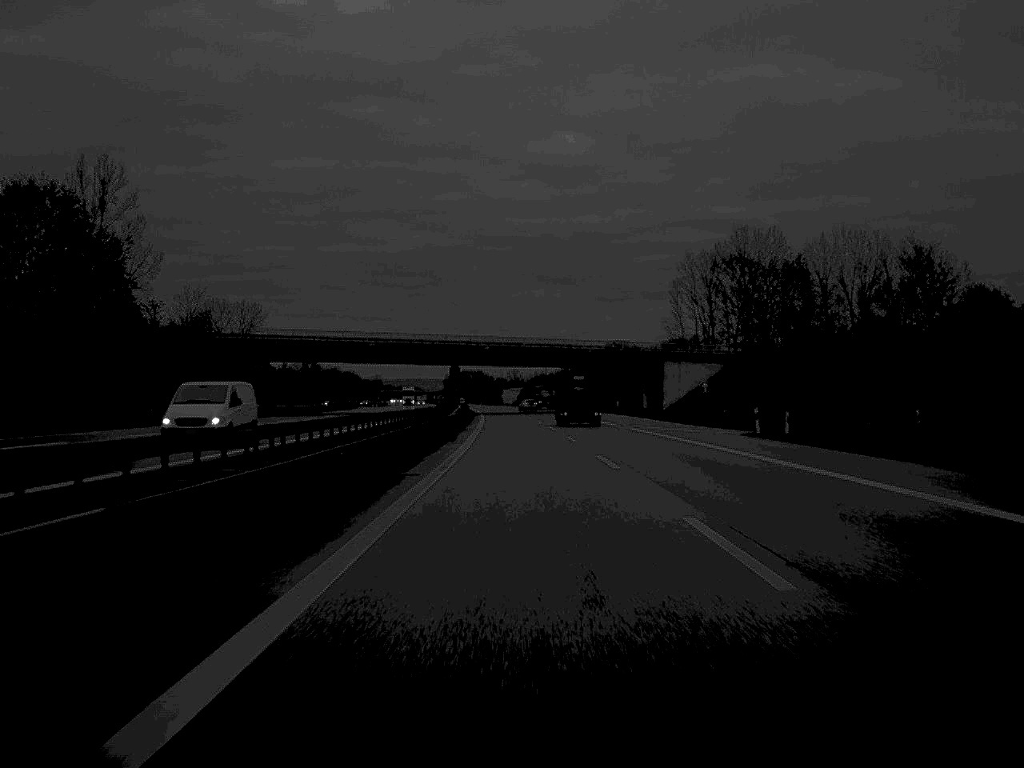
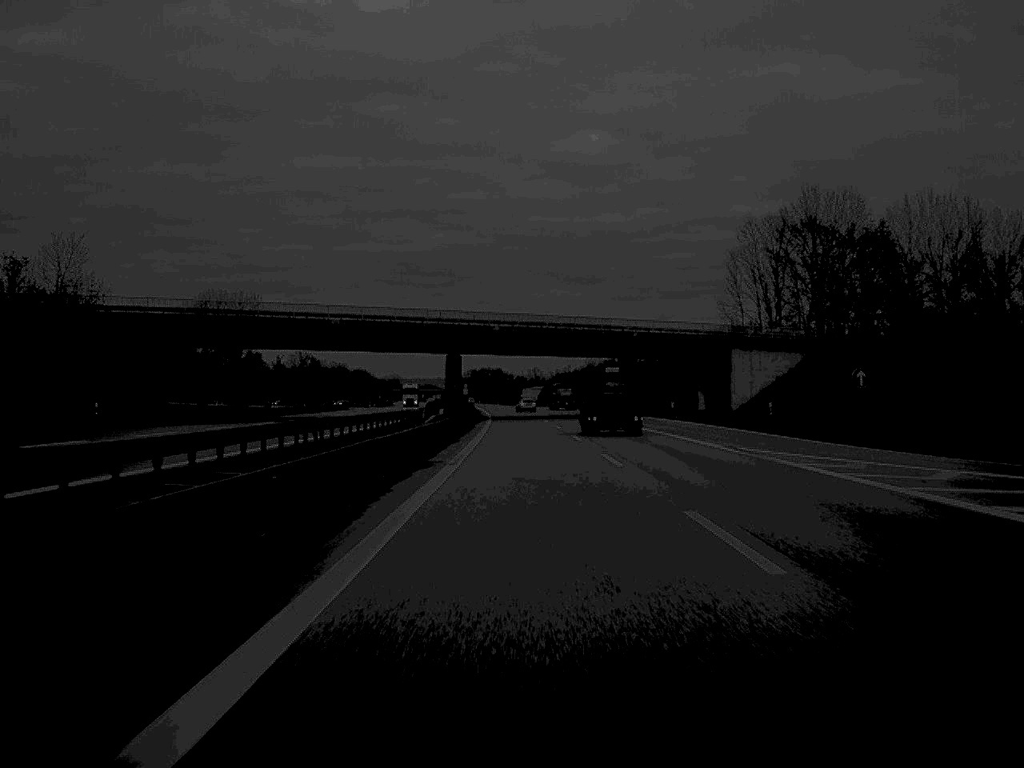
(-0.3, +35.6) m; -1°
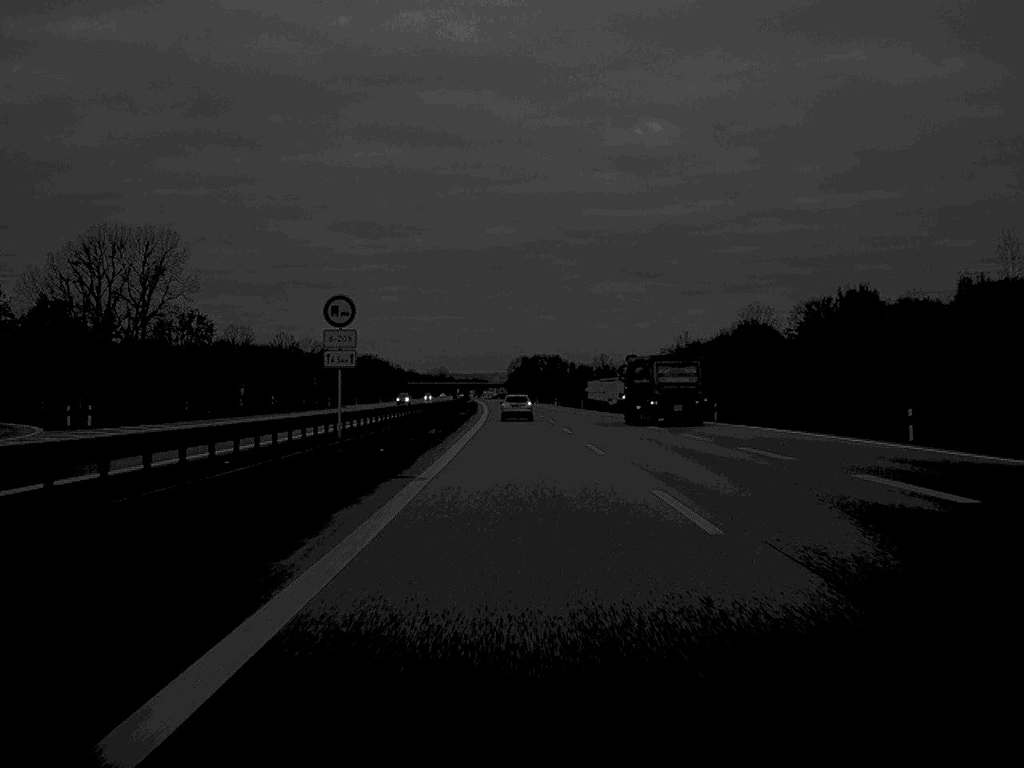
(-3.4, +156.9) m; -3°
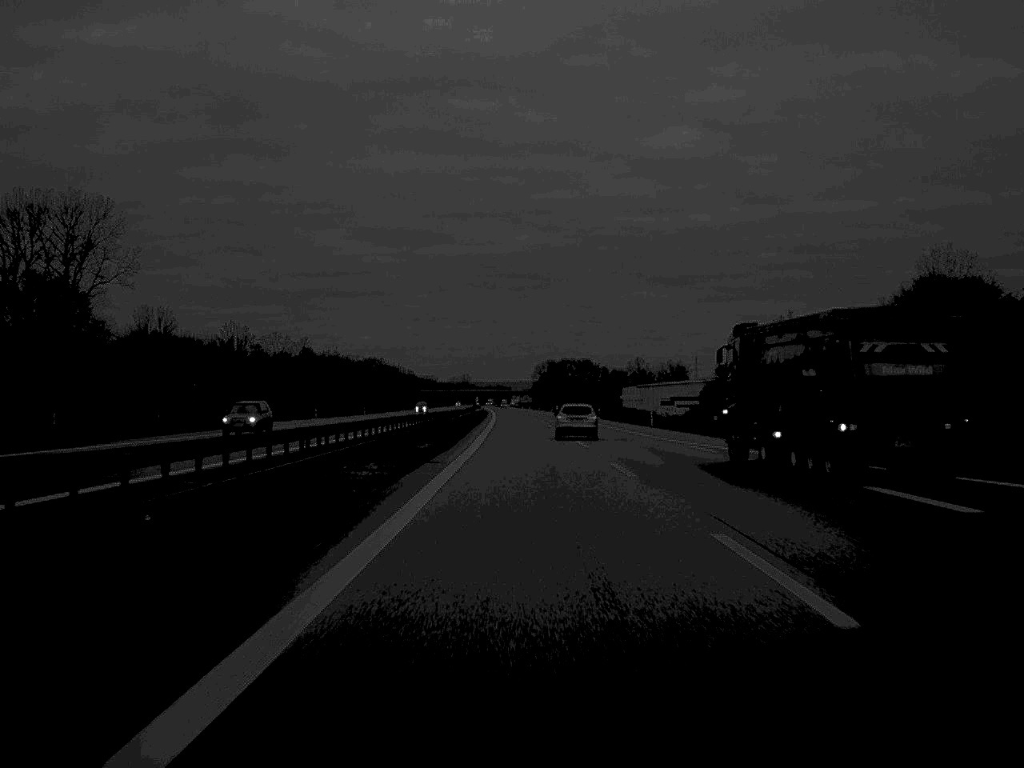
(-0.6, +58.6) m; -1°
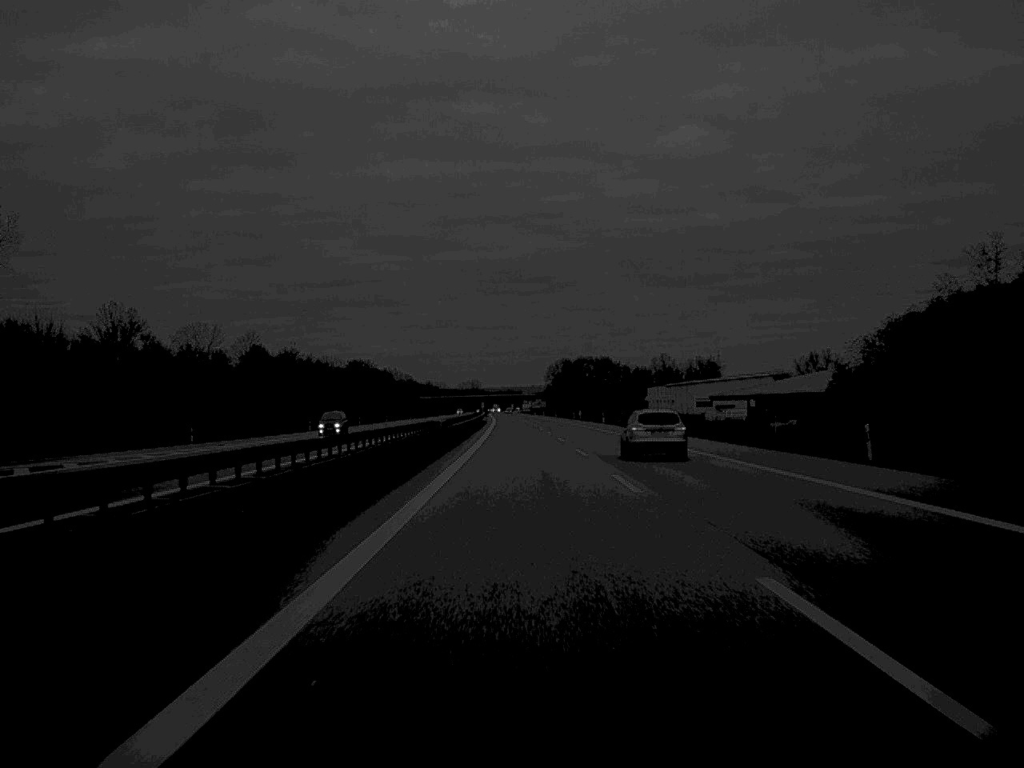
(-0.2, +56.1) m; -1°
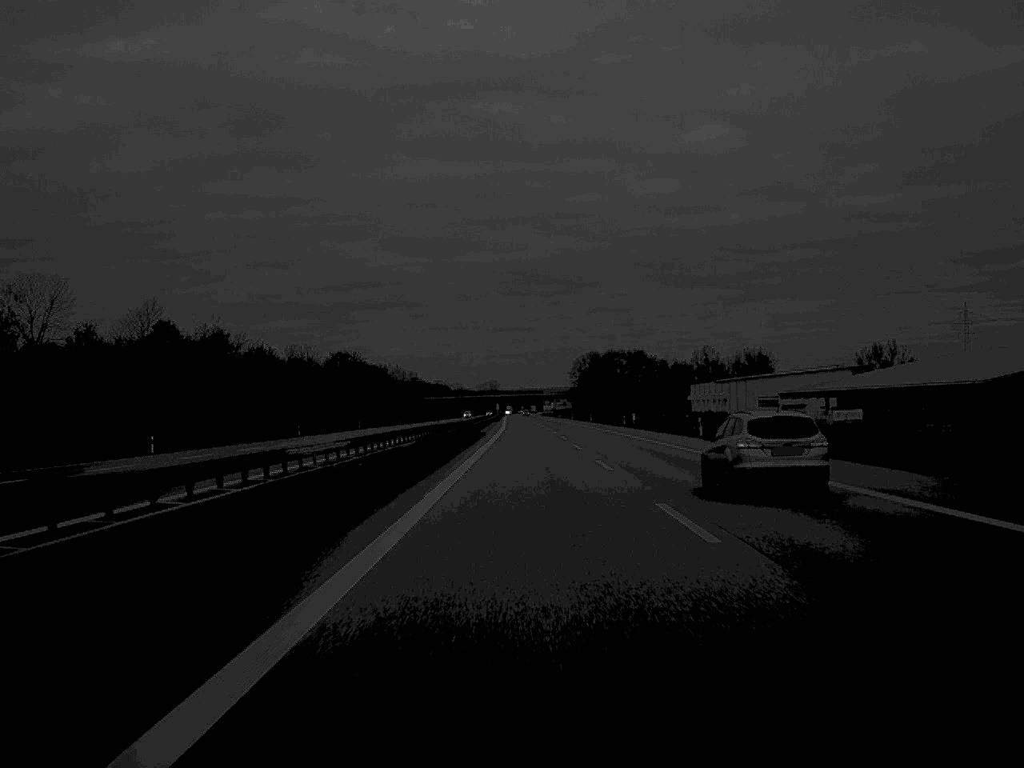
(-0.5, +62.2) m; -1°
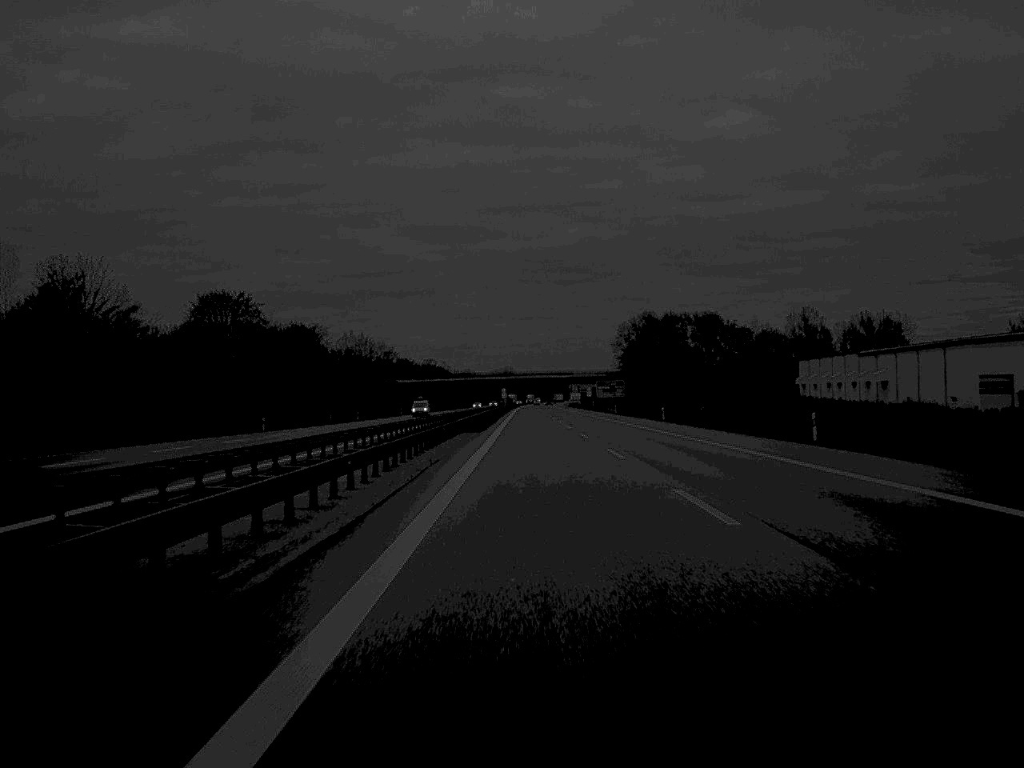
(-1.0, +124.7) m; -1°
